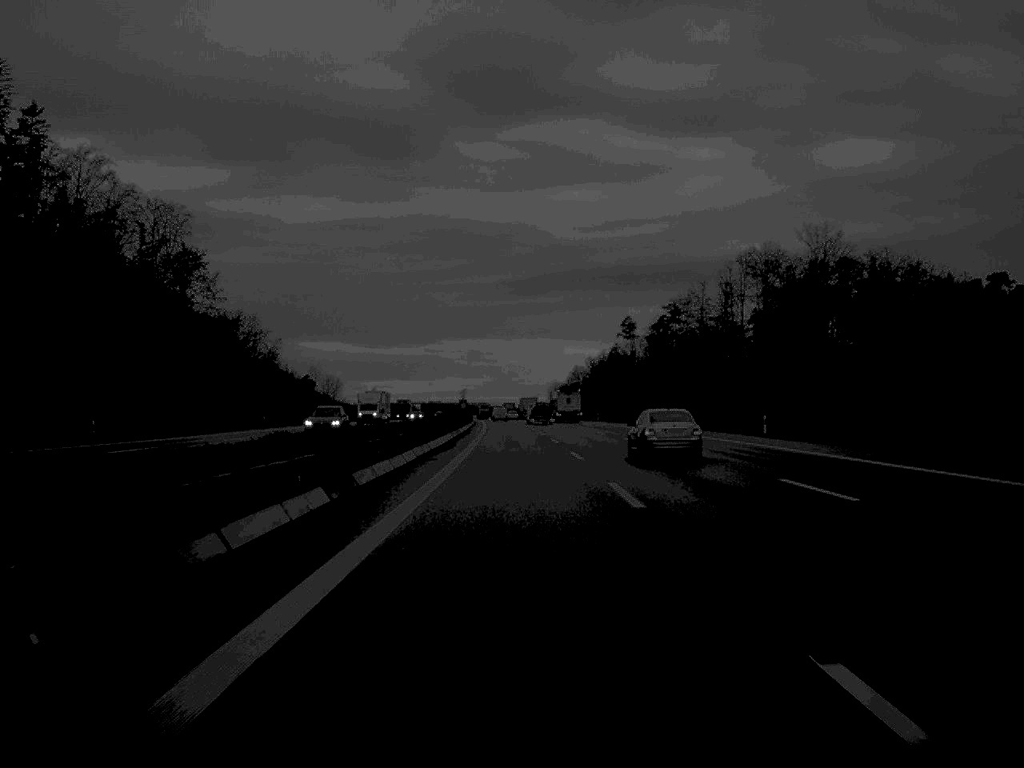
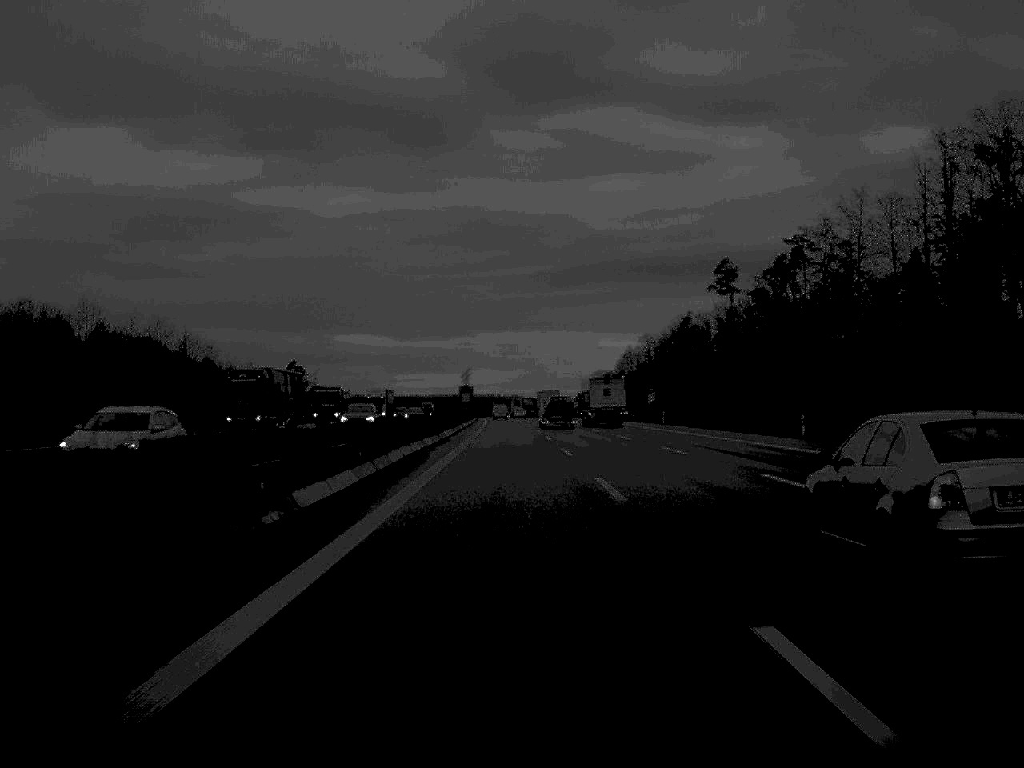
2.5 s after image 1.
(-1.4, +106.7) m; -1°
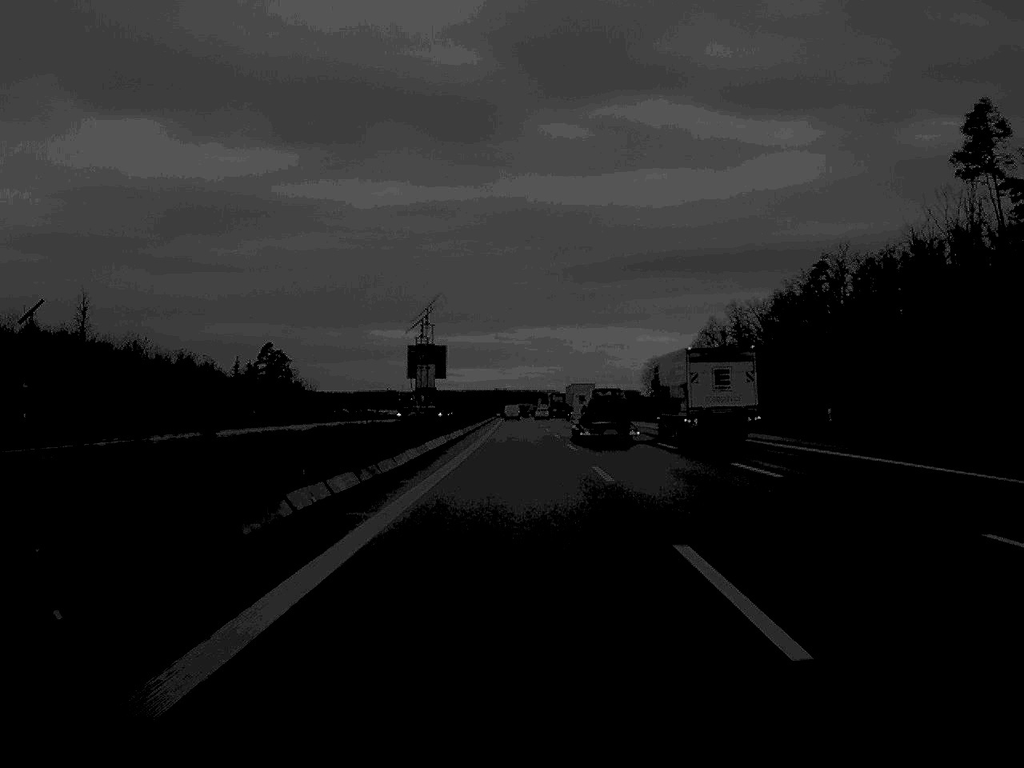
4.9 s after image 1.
(-1.4, +102.5) m; -2°
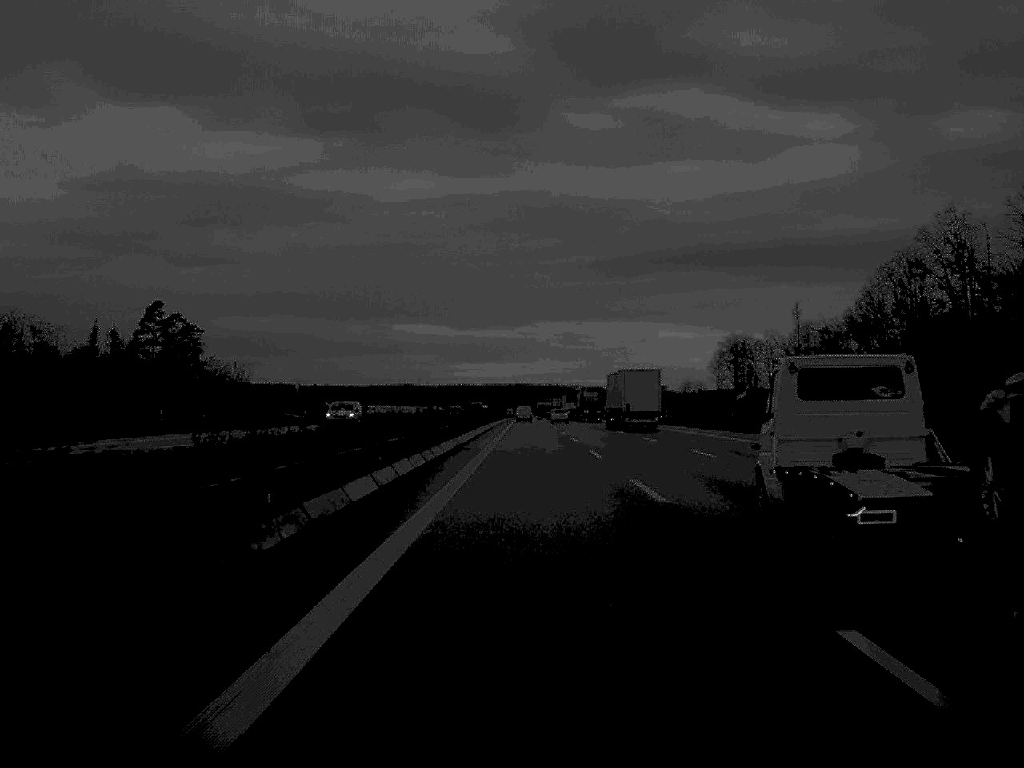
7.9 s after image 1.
(-1.2, +130.9) m; -1°
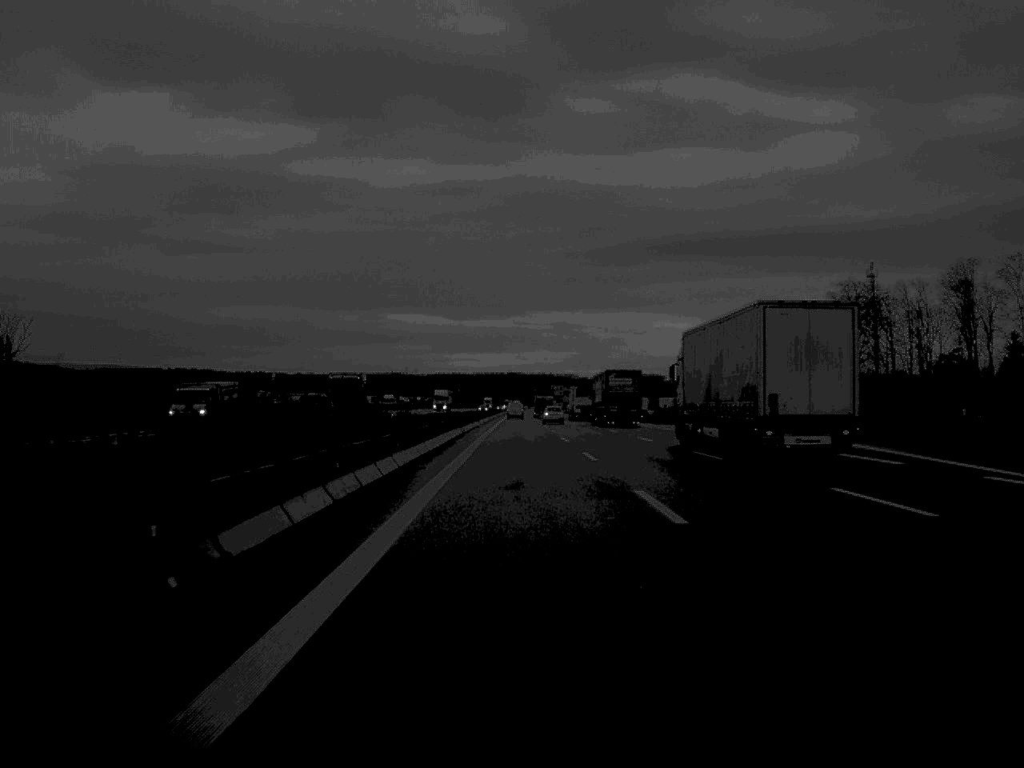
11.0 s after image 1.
(+0.2, +129.6) m; 0°
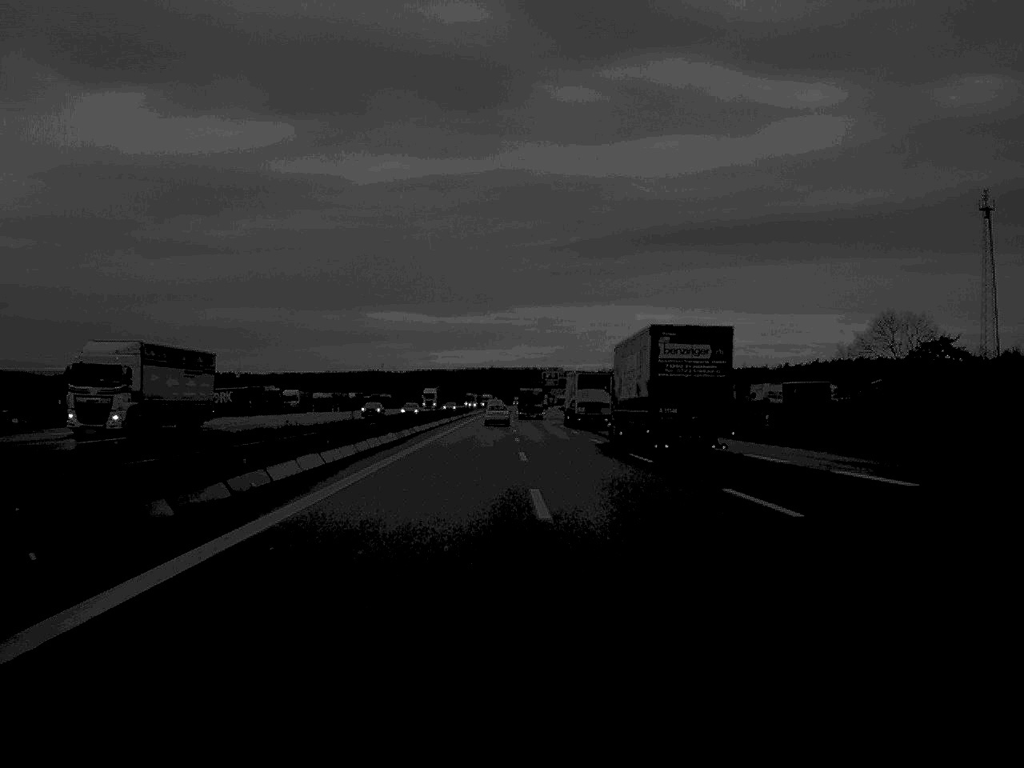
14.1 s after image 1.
(+0.8, +124.5) m; +1°
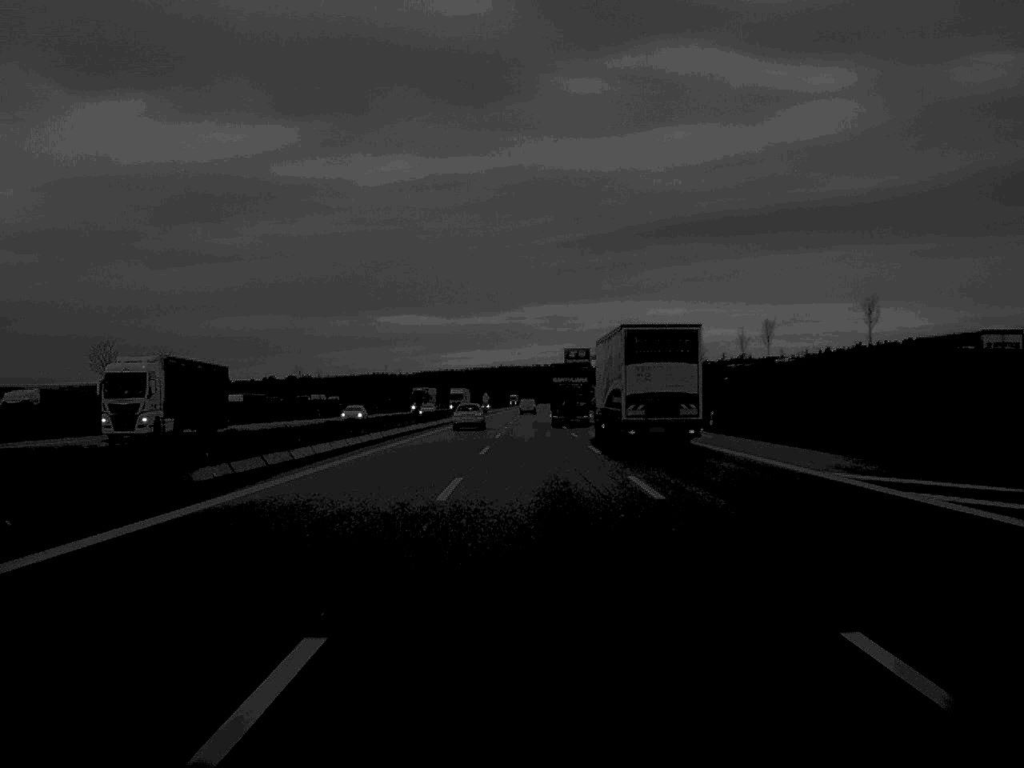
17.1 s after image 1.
(0.0, +122.4) m; -1°
